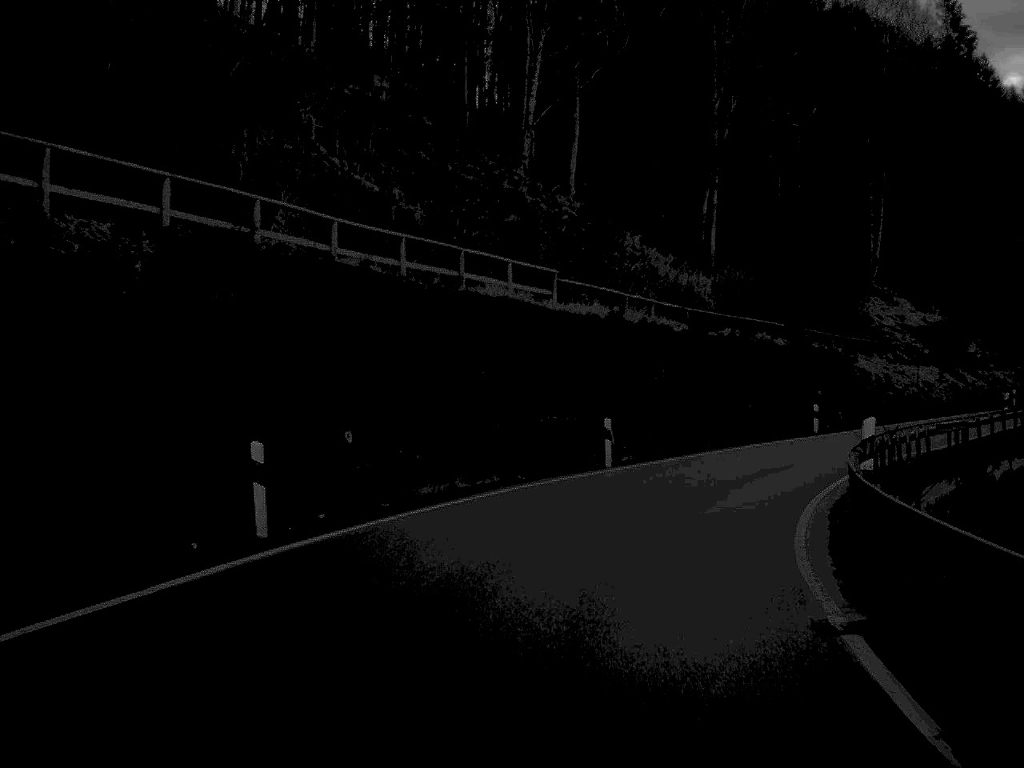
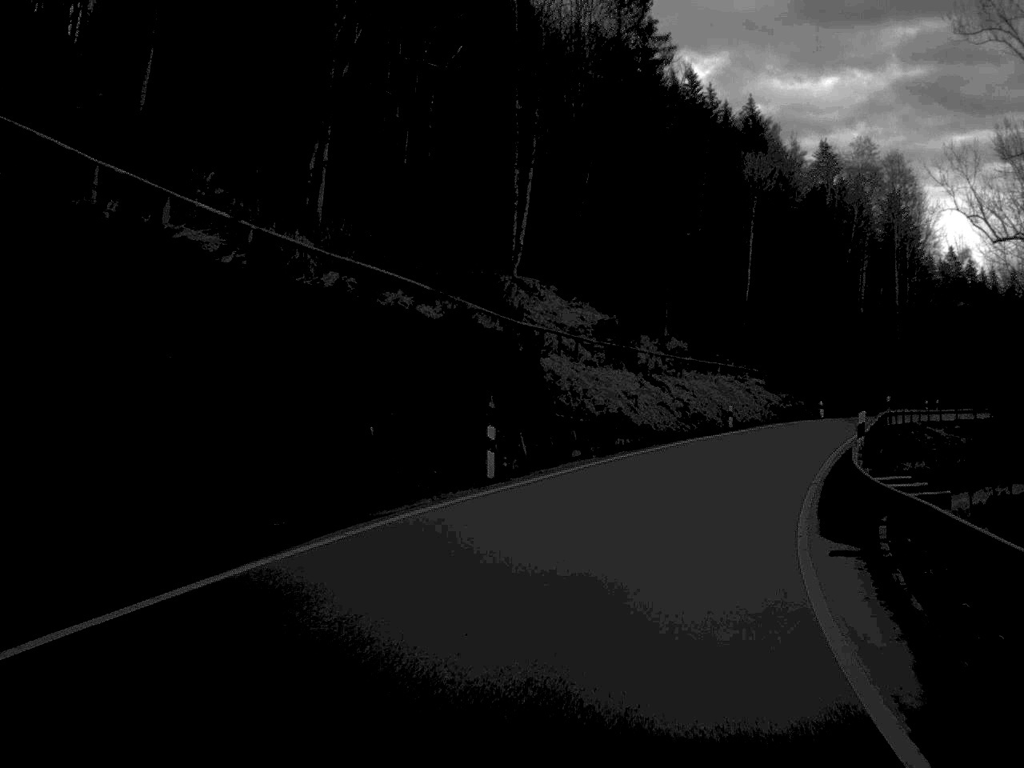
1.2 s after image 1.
(+3.0, +20.0) m; +18°
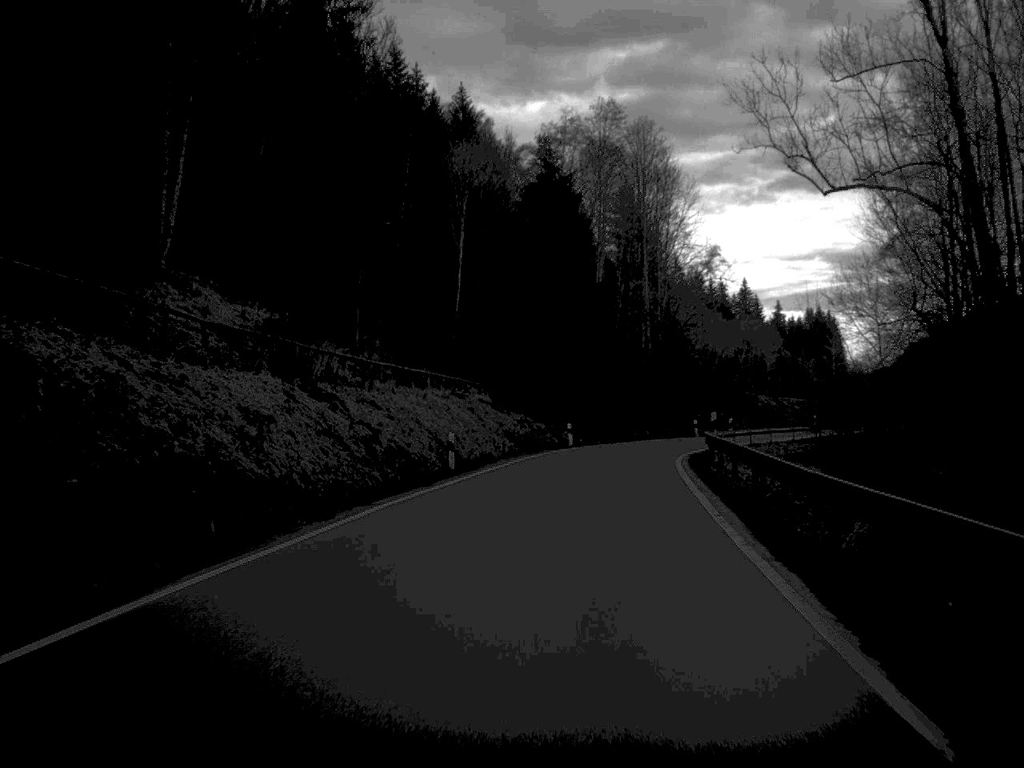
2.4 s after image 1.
(+2.7, +20.8) m; +13°
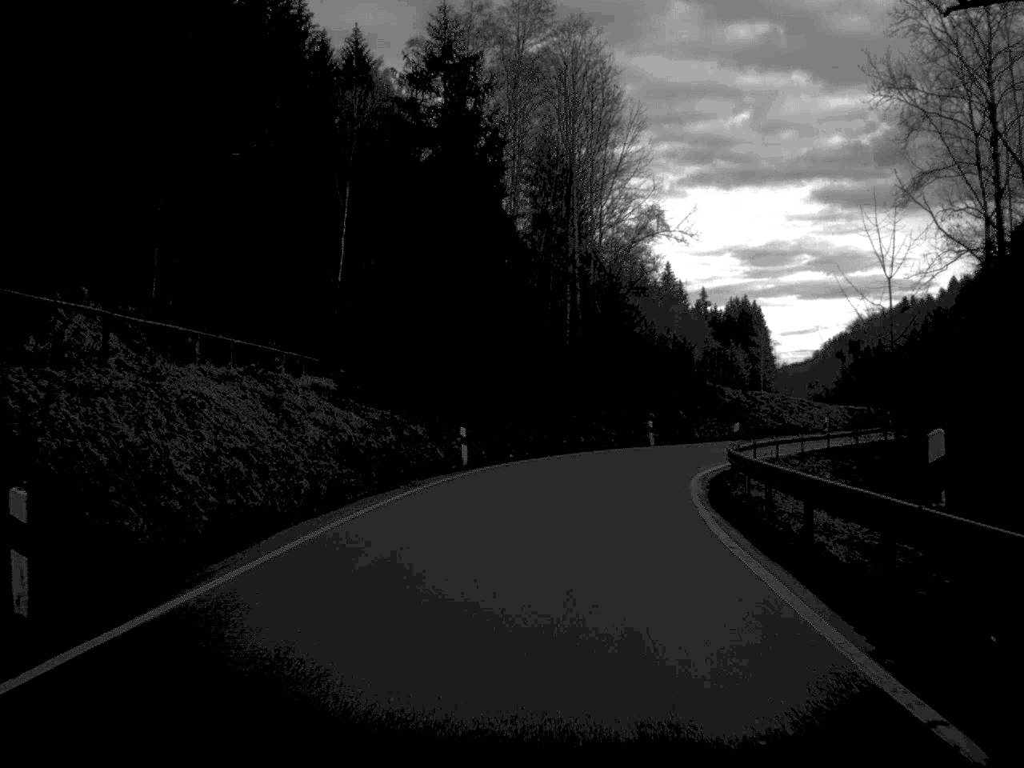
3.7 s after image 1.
(+1.0, +23.1) m; +4°
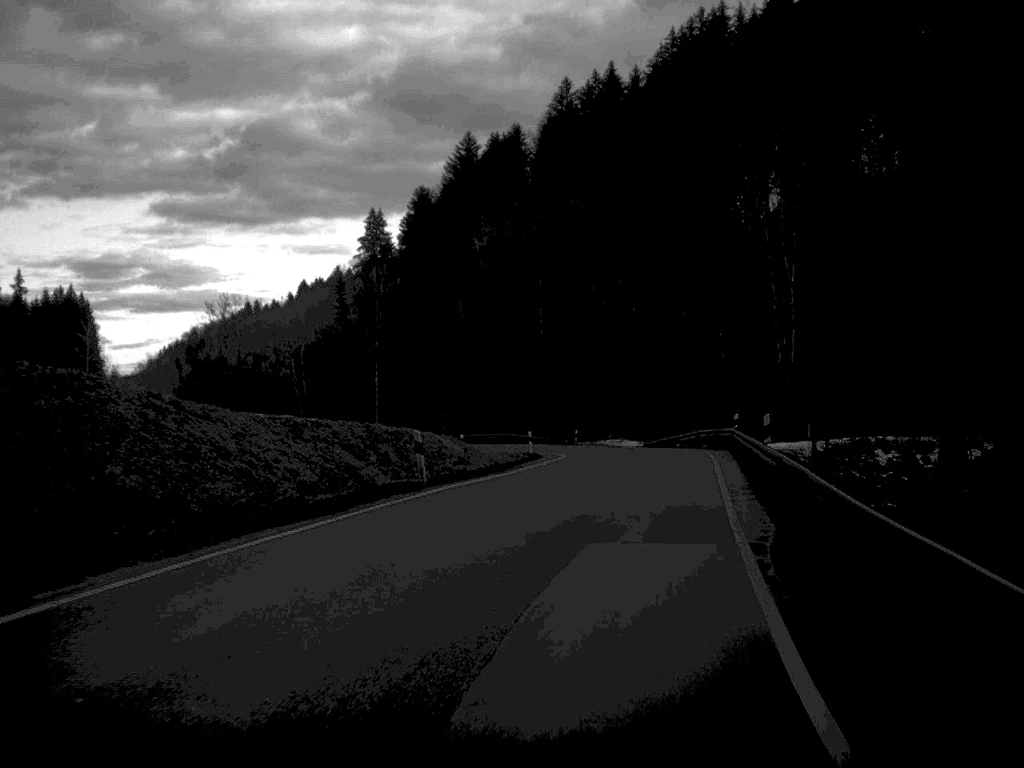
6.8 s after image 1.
(+10.5, +51.0) m; +30°
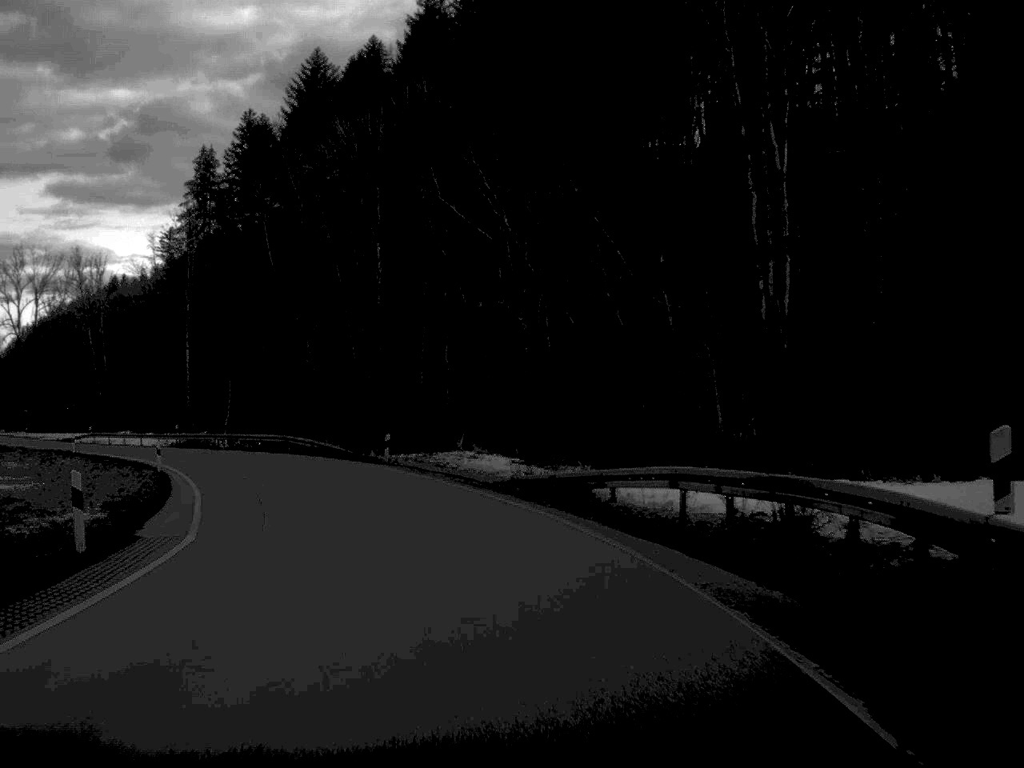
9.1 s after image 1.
(+4.0, +40.9) m; +4°
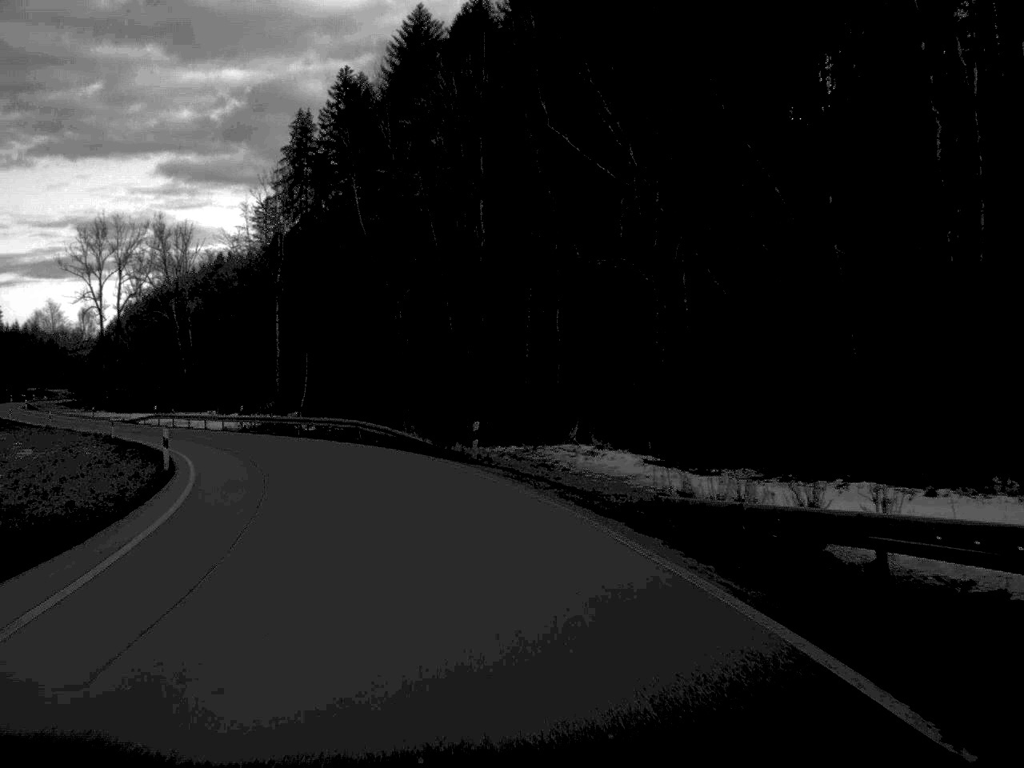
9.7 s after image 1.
(-0.5, +10.9) m; -5°
